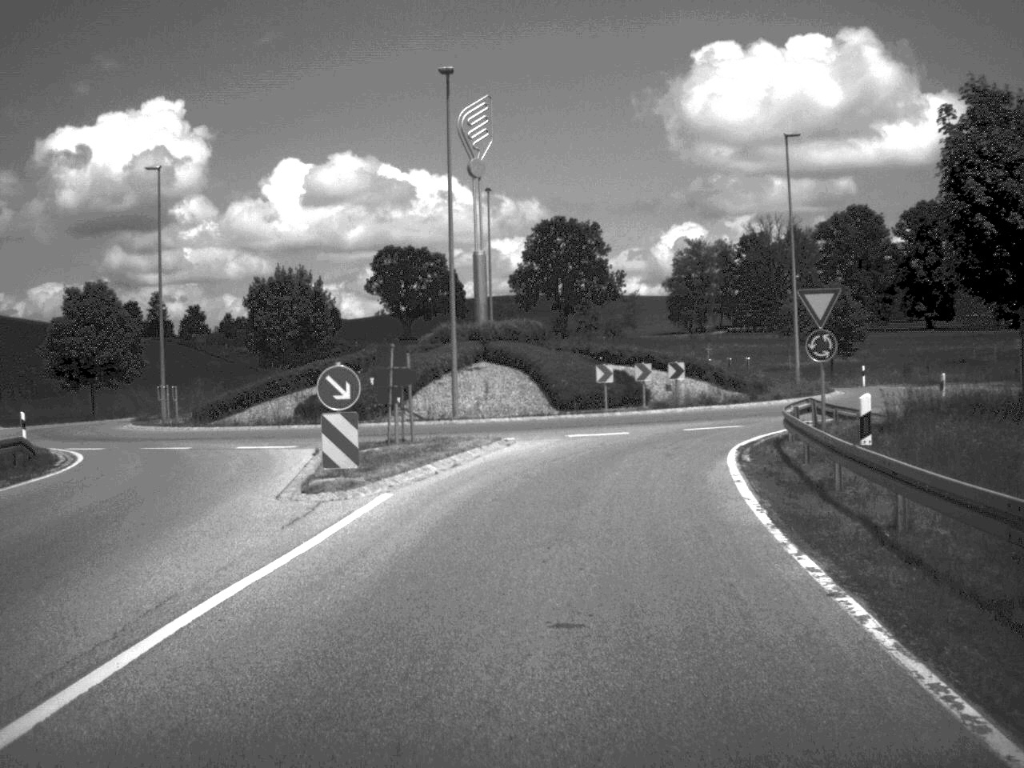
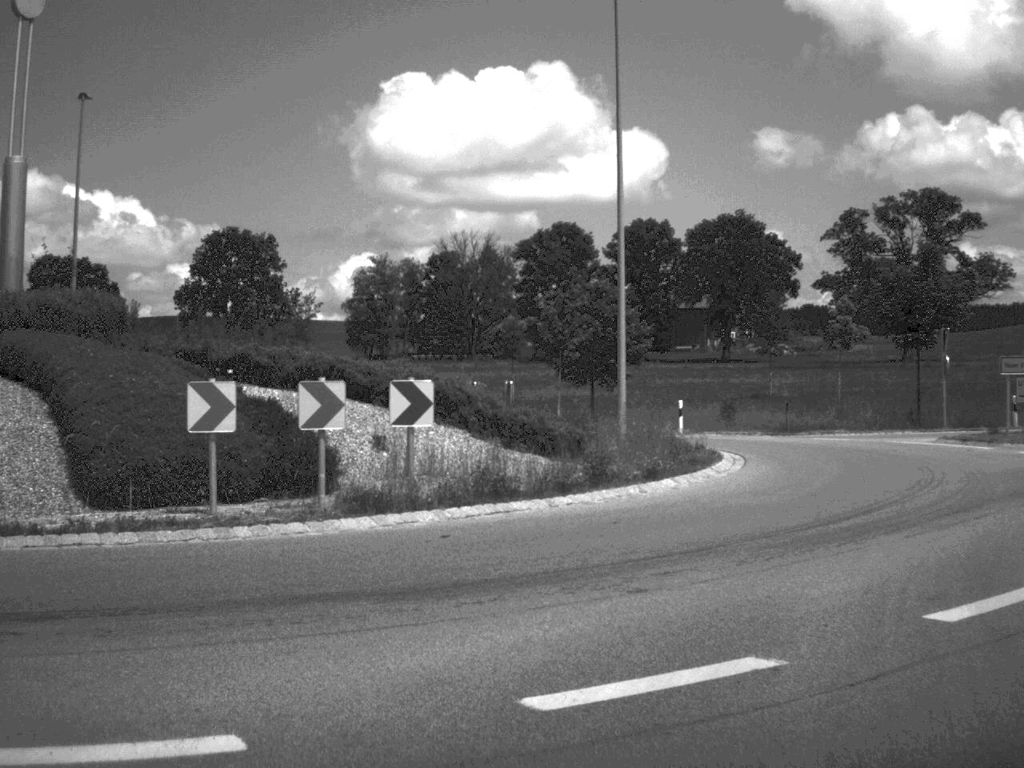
(+1.8, +24.2) m; +15°
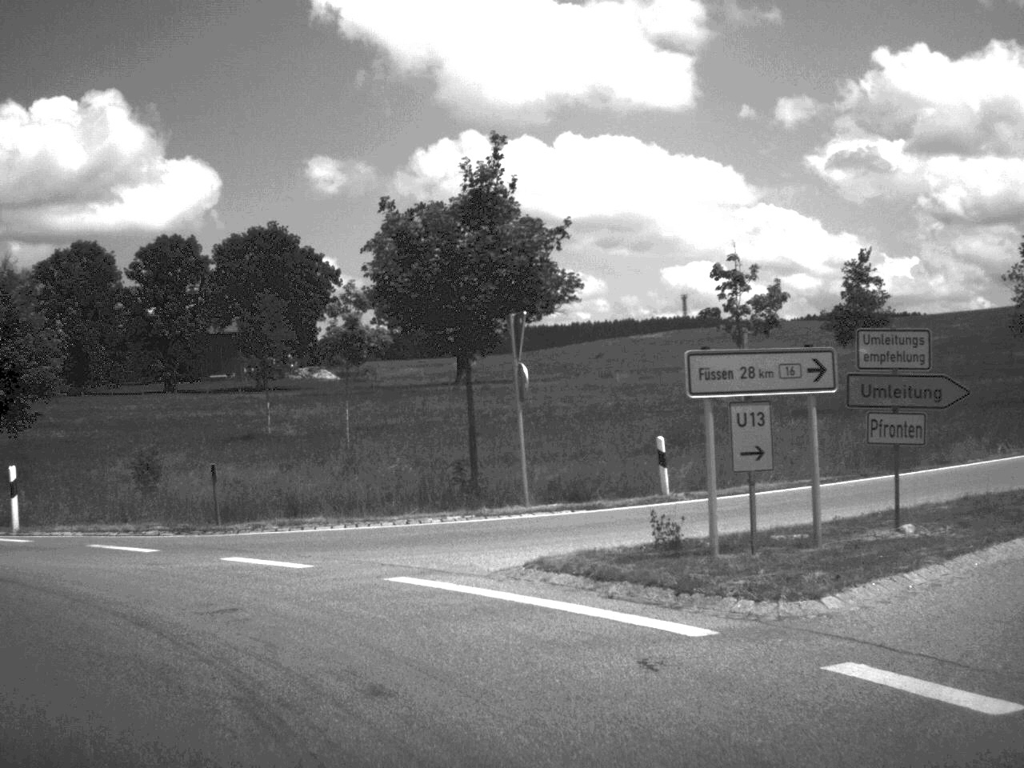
(+5.1, +17.8) m; +19°
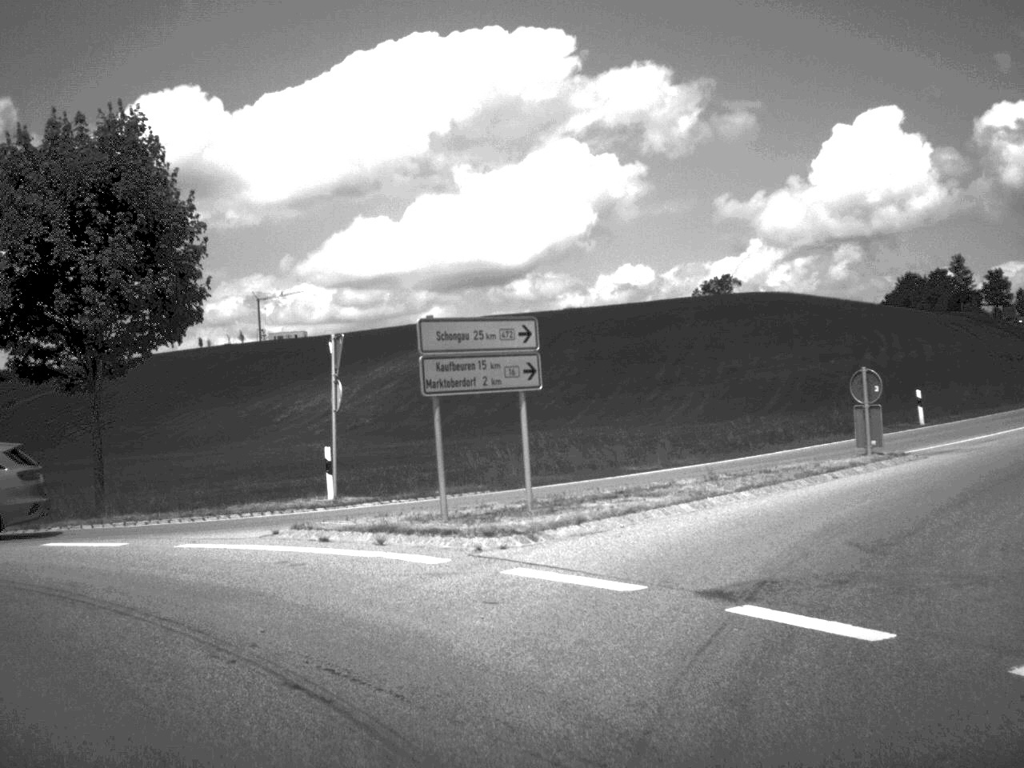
(-12.5, +16.2) m; -78°
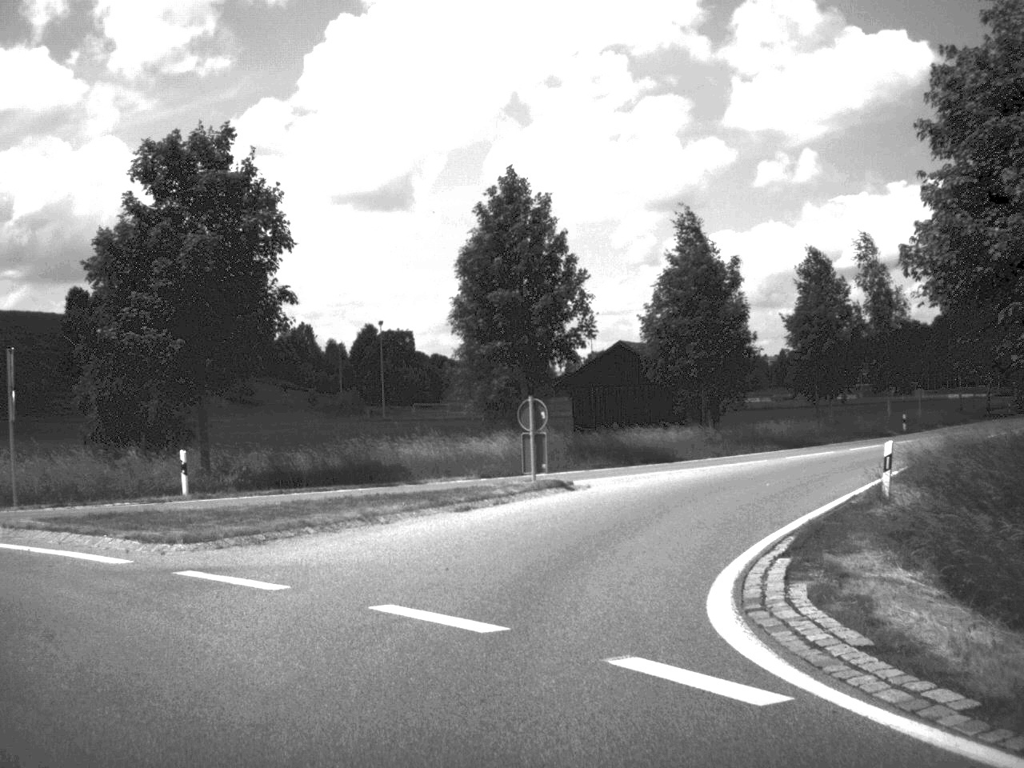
(-13.8, +16.2) m; -76°
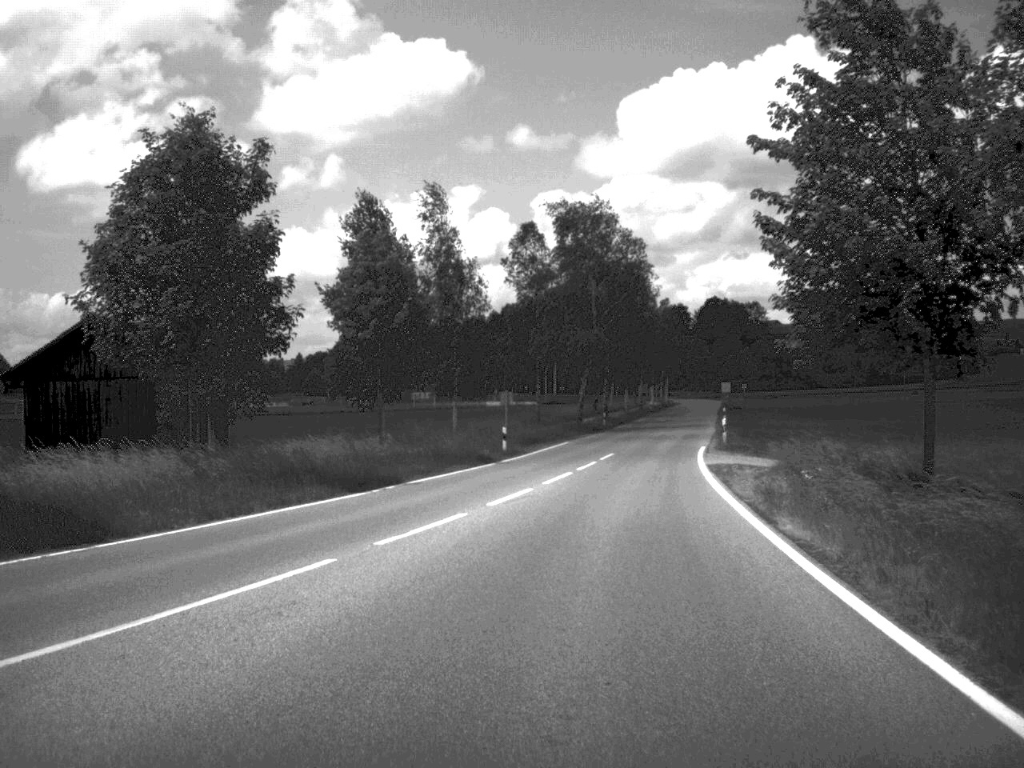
(+3.2, +22.4) m; +22°
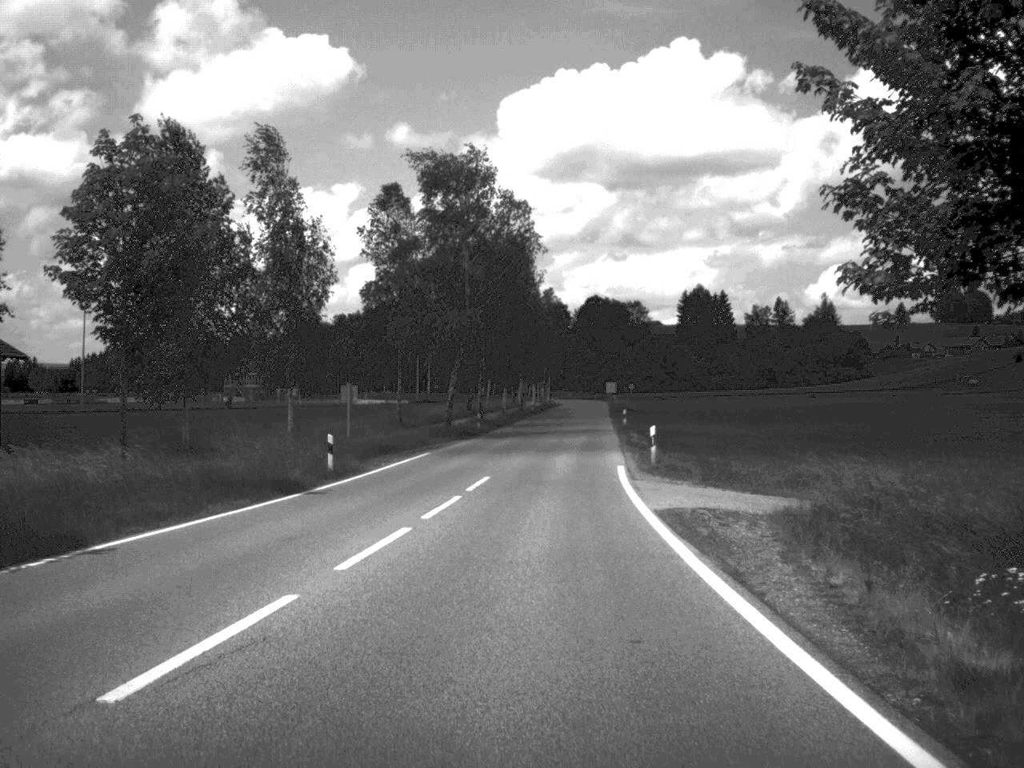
(+0.8, +14.1) m; +5°
